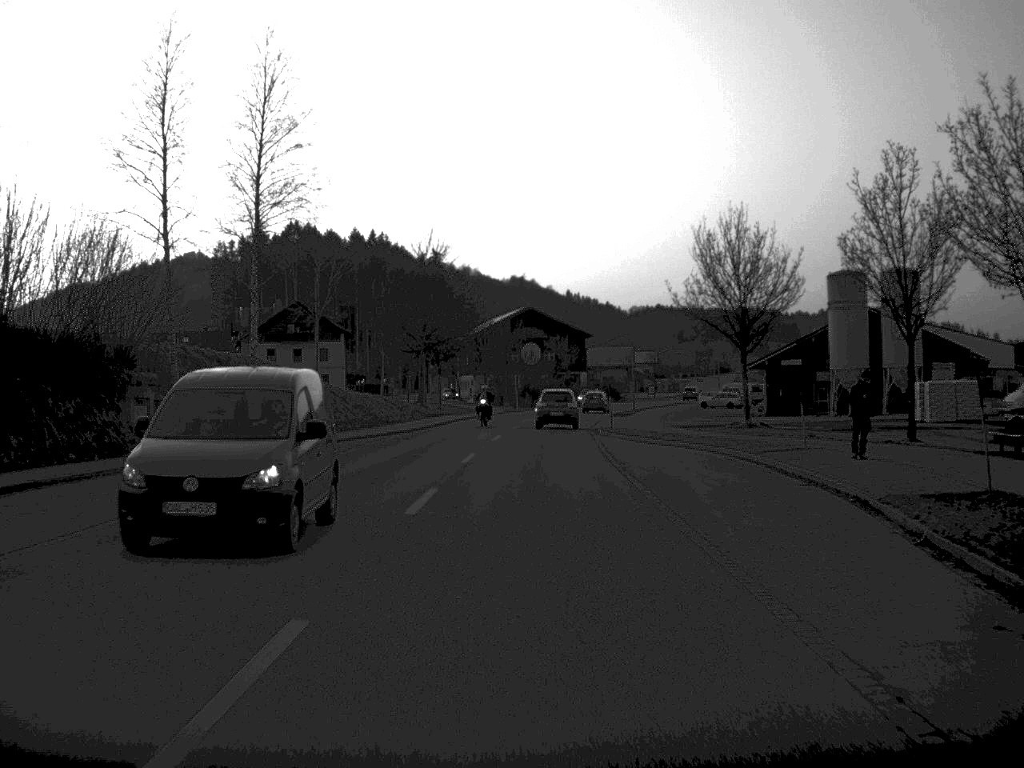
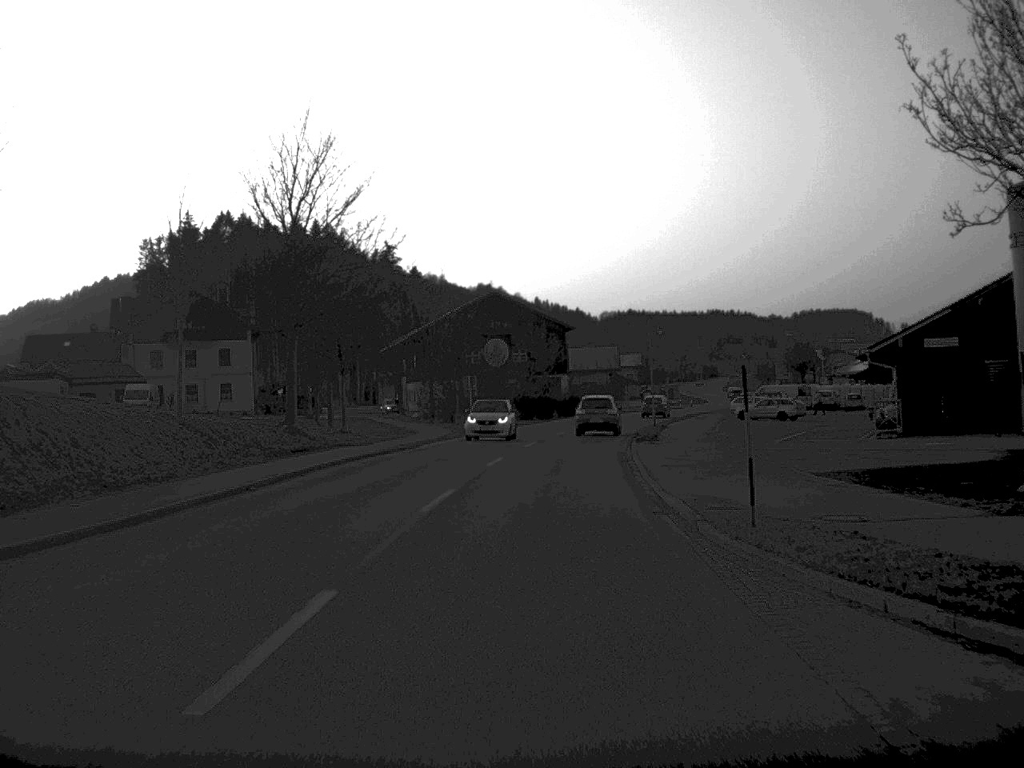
(+0.4, +34.3) m; +1°
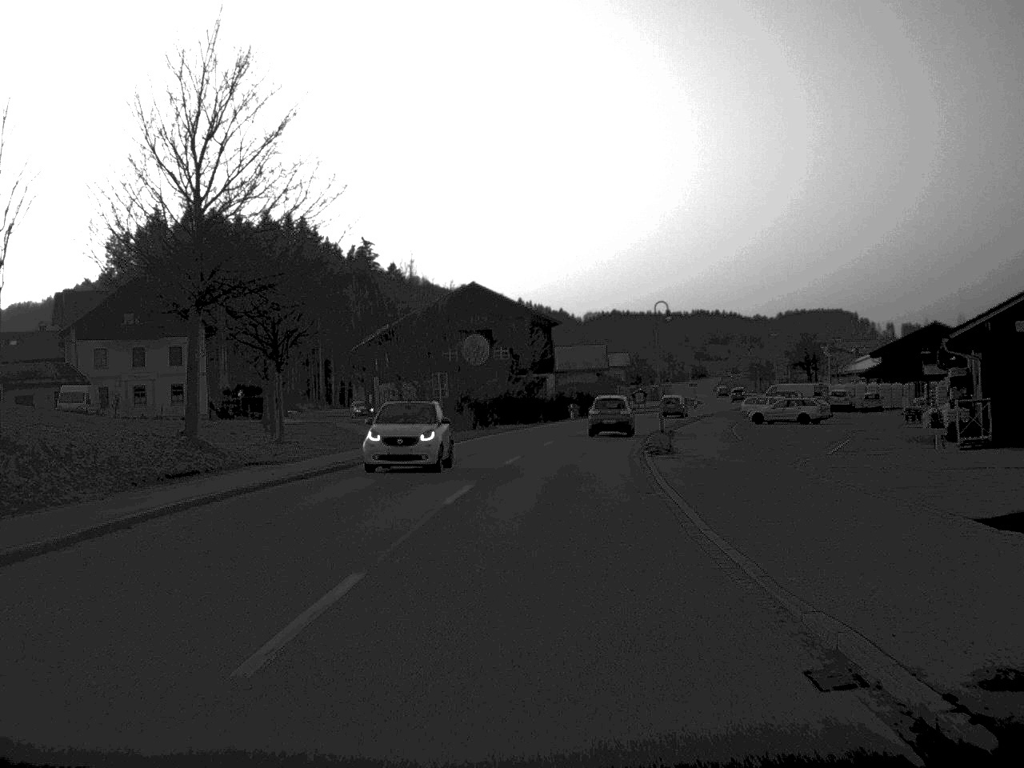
(+0.1, +10.5) m; +1°
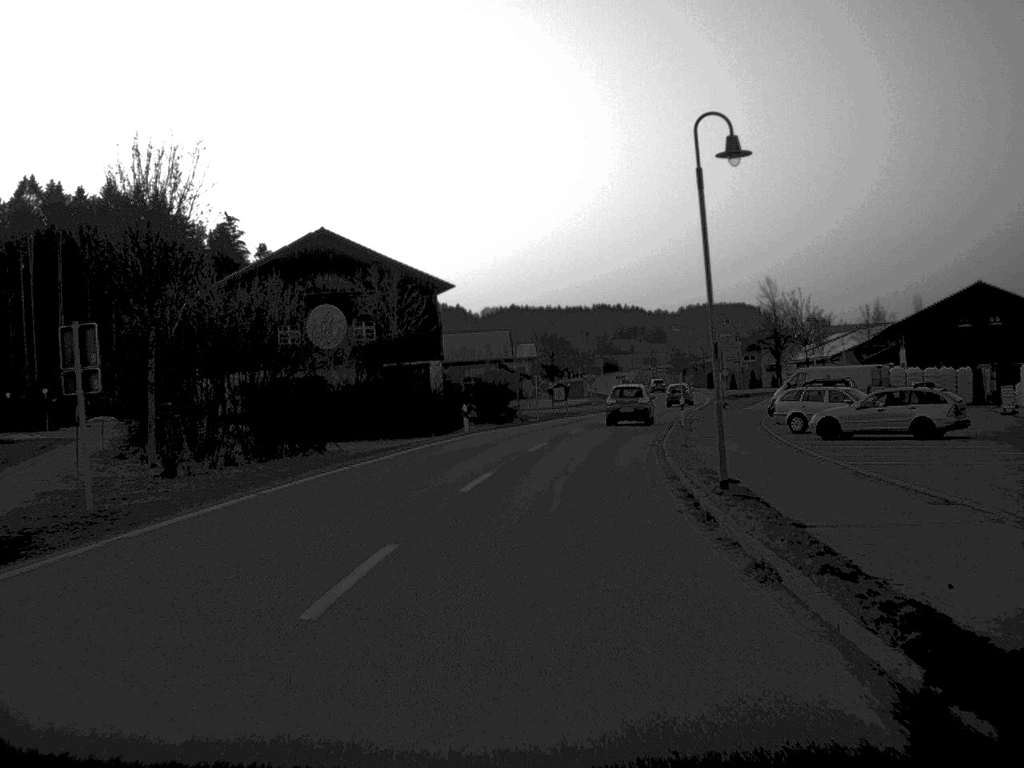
(+1.3, +34.0) m; +5°
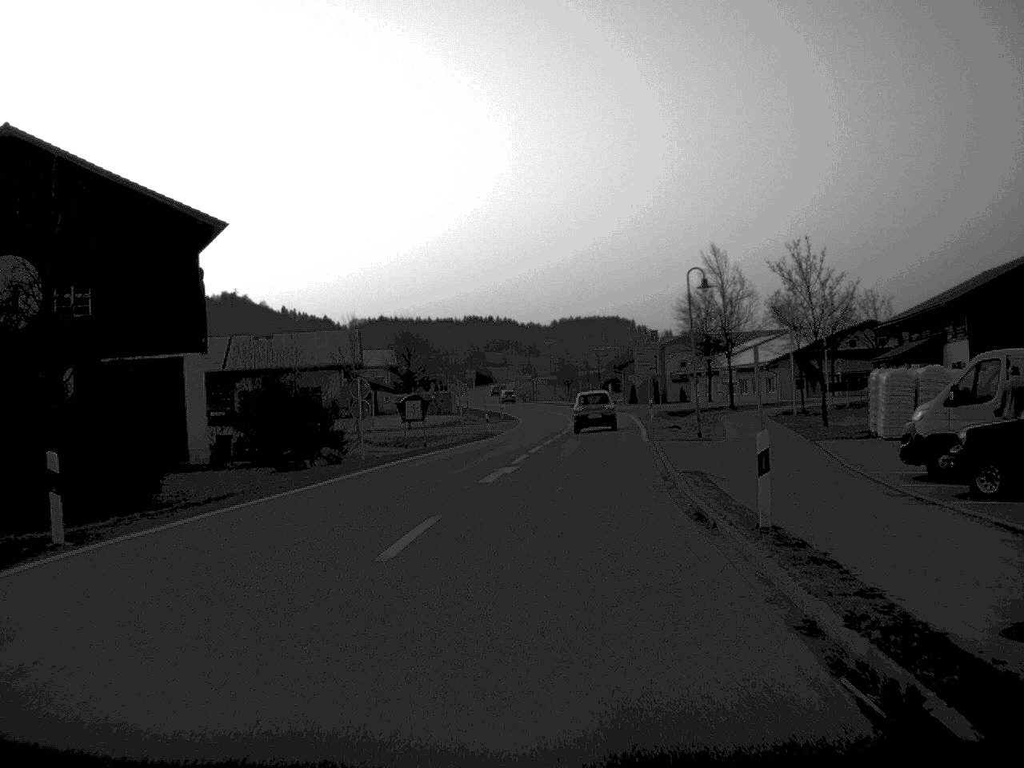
(+1.5, +31.9) m; +6°
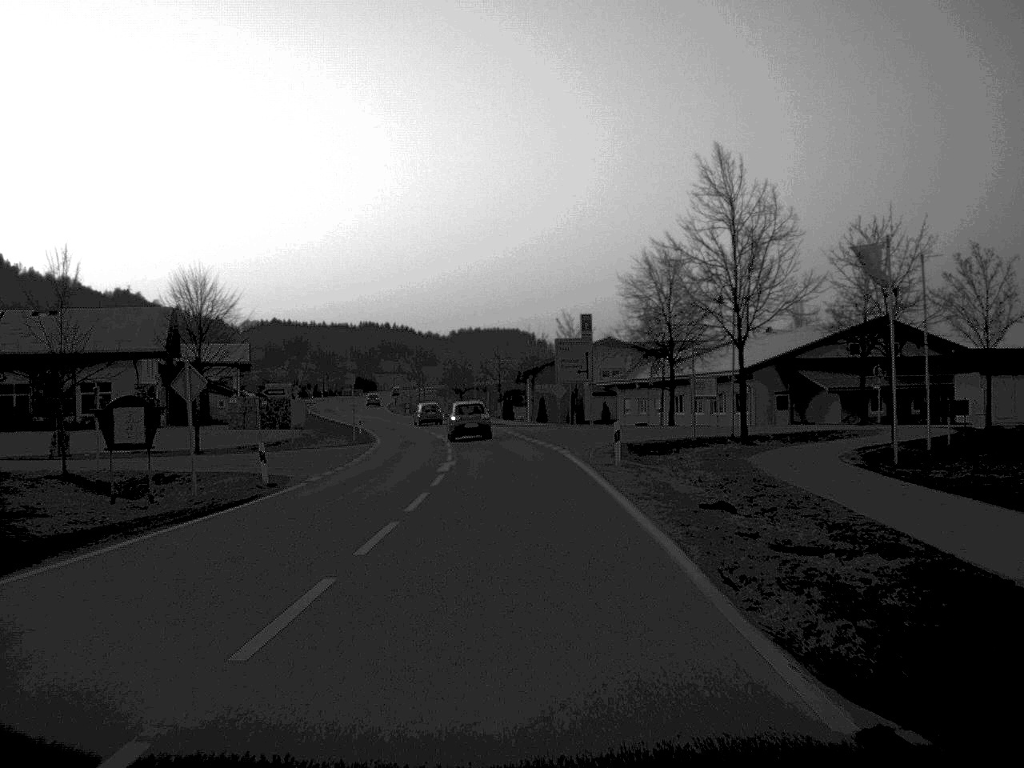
(+1.6, +33.8) m; +5°
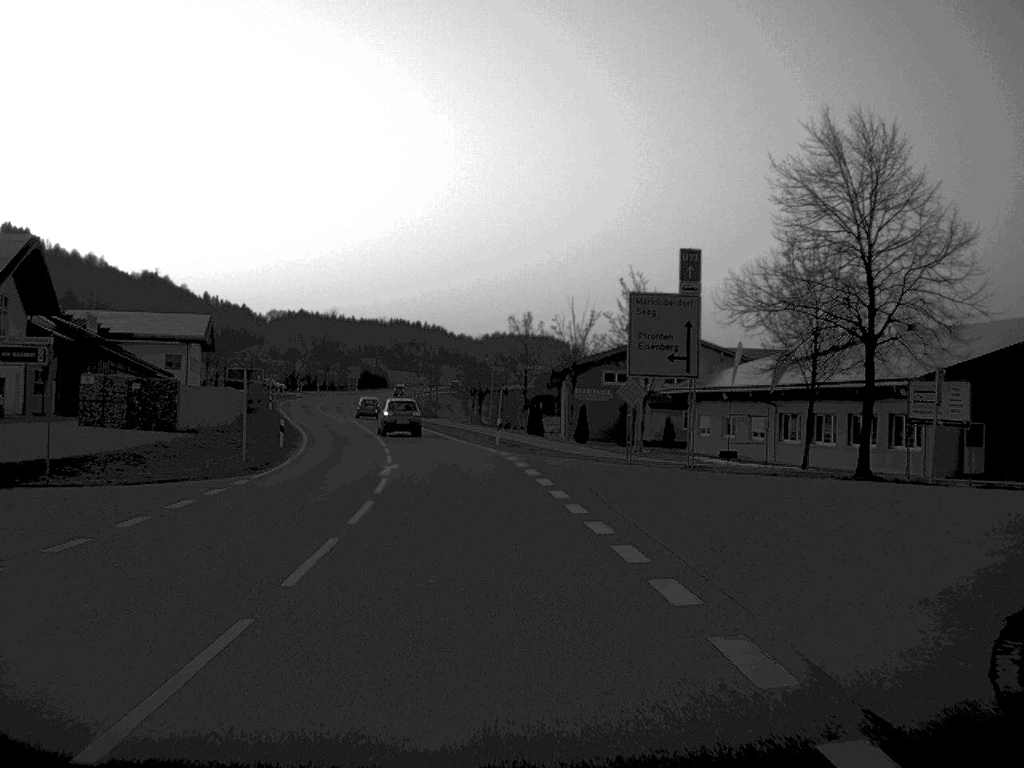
(-0.2, +32.3) m; -1°
